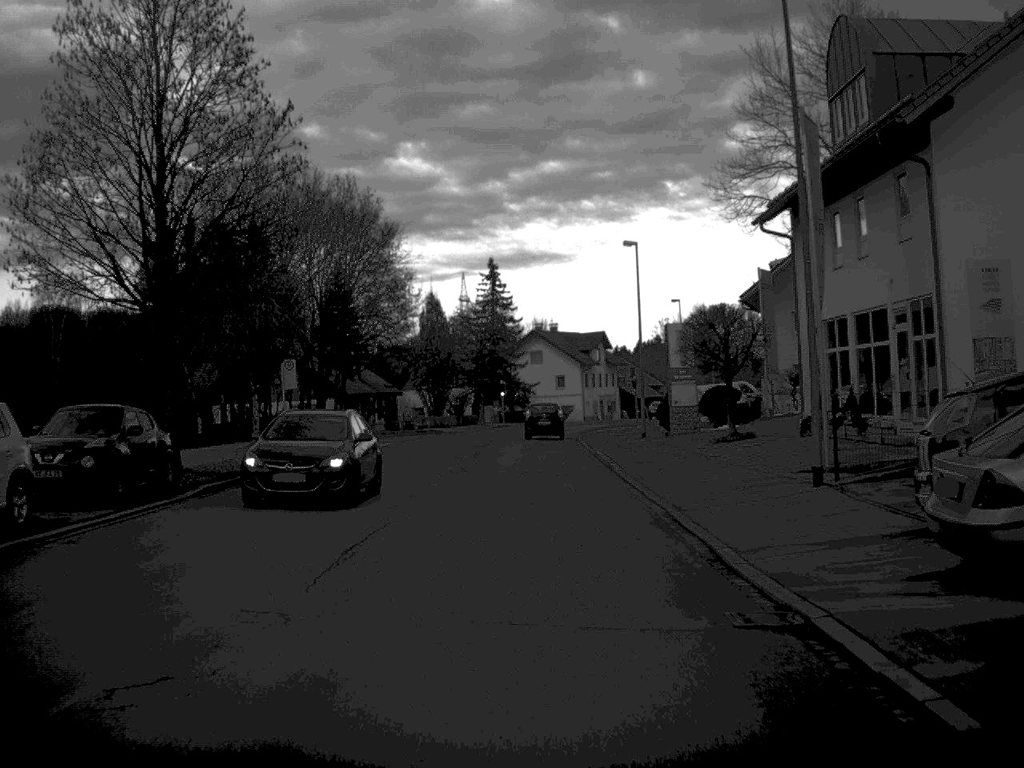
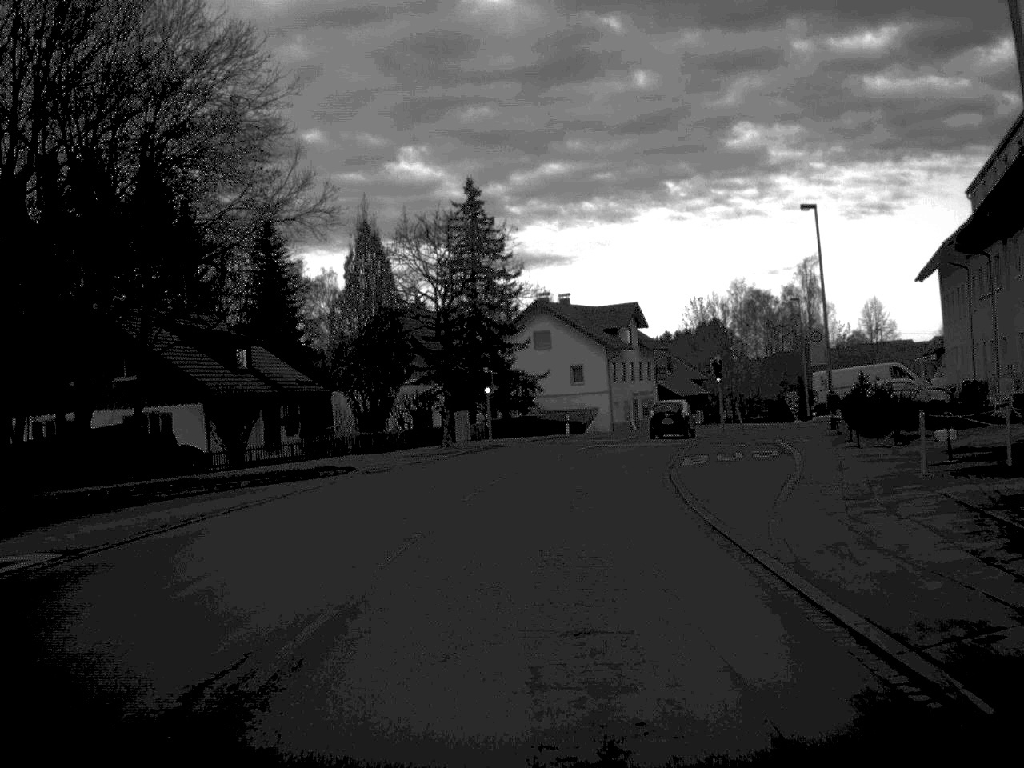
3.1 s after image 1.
(-0.2, +38.9) m; 0°
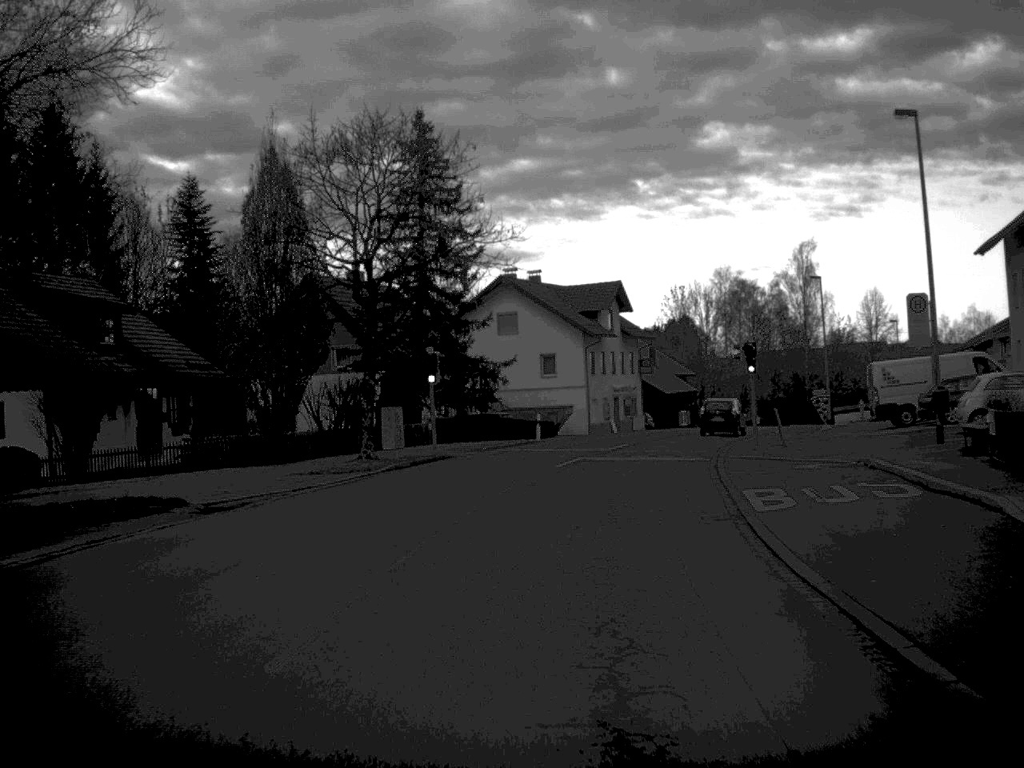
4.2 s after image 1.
(+0.1, +14.5) m; +2°
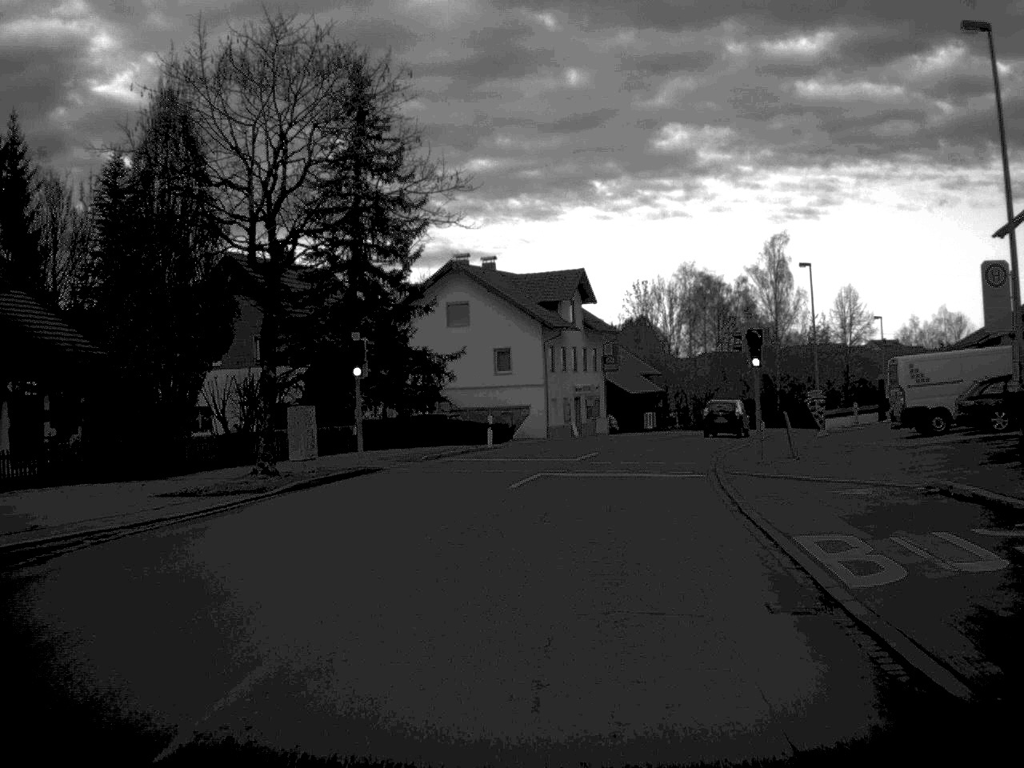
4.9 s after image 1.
(+0.1, +7.5) m; +2°
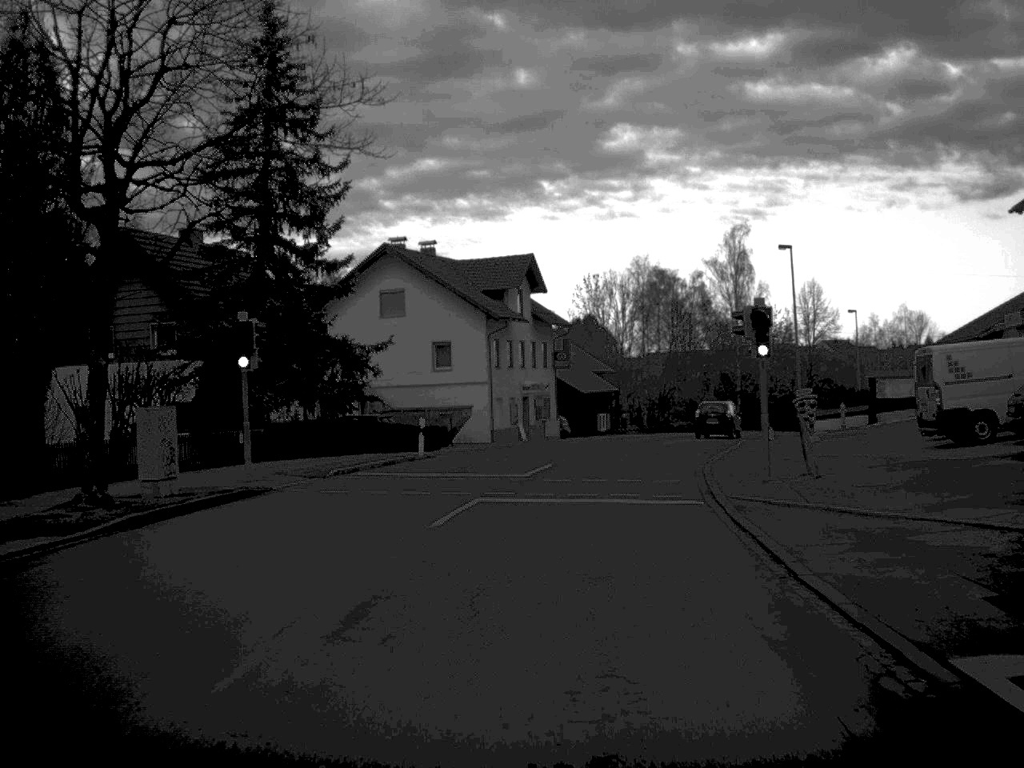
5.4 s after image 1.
(+0.1, +7.2) m; +2°
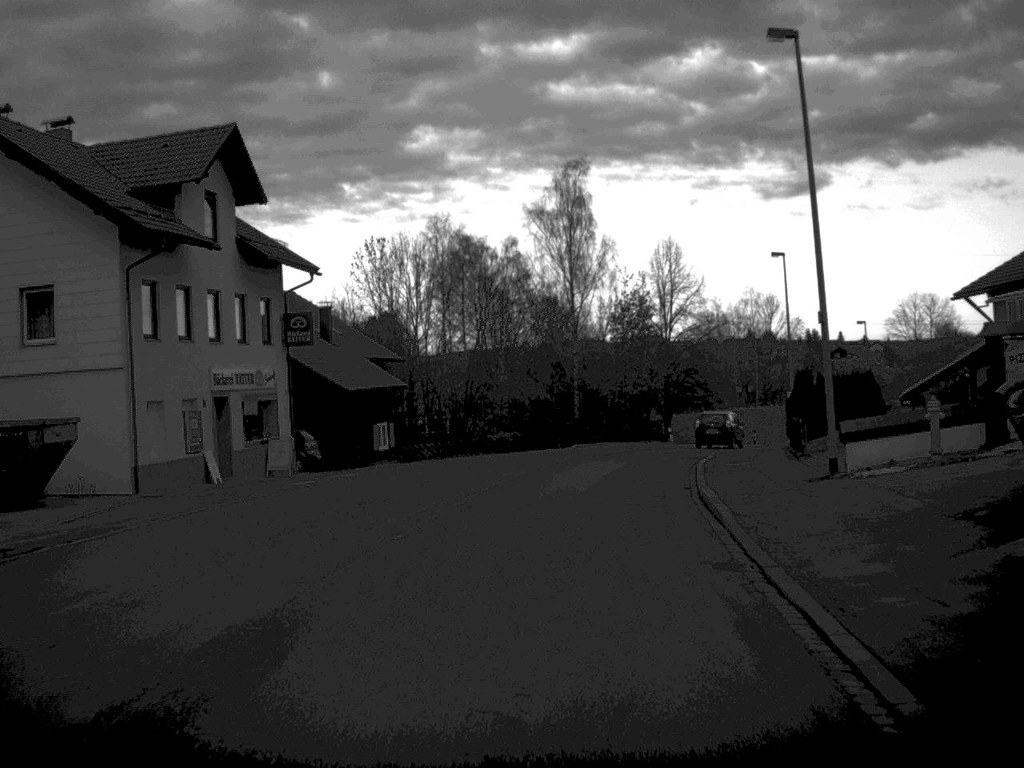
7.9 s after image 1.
(+2.4, +30.8) m; +9°
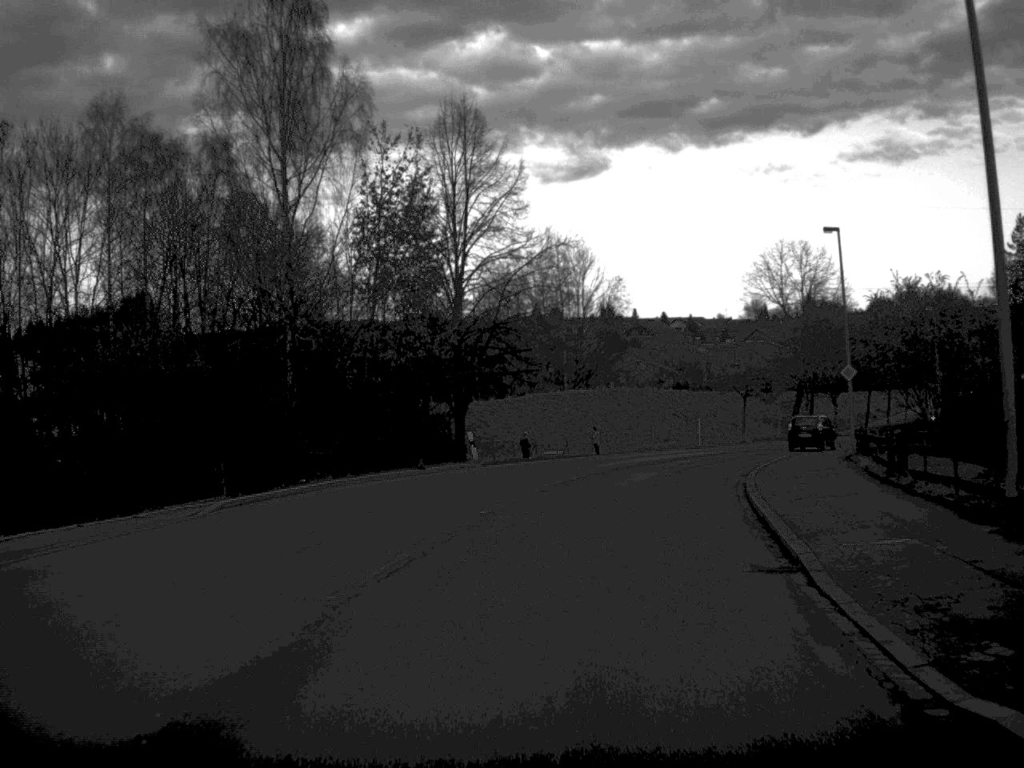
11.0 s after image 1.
(+3.3, +39.1) m; +10°
